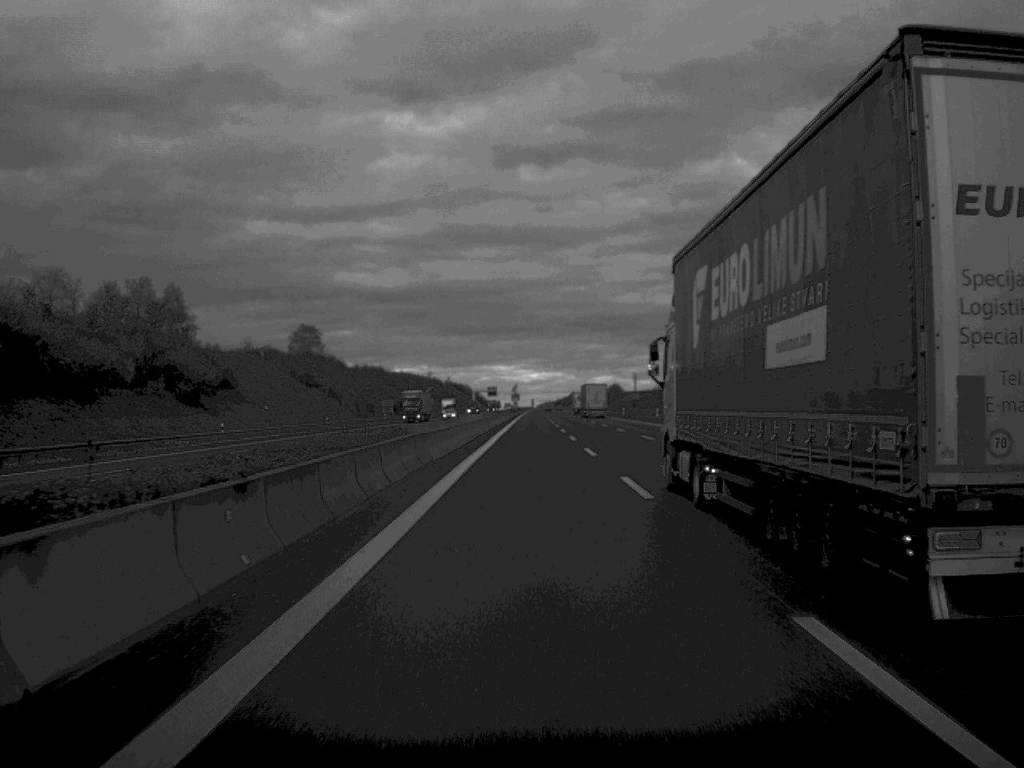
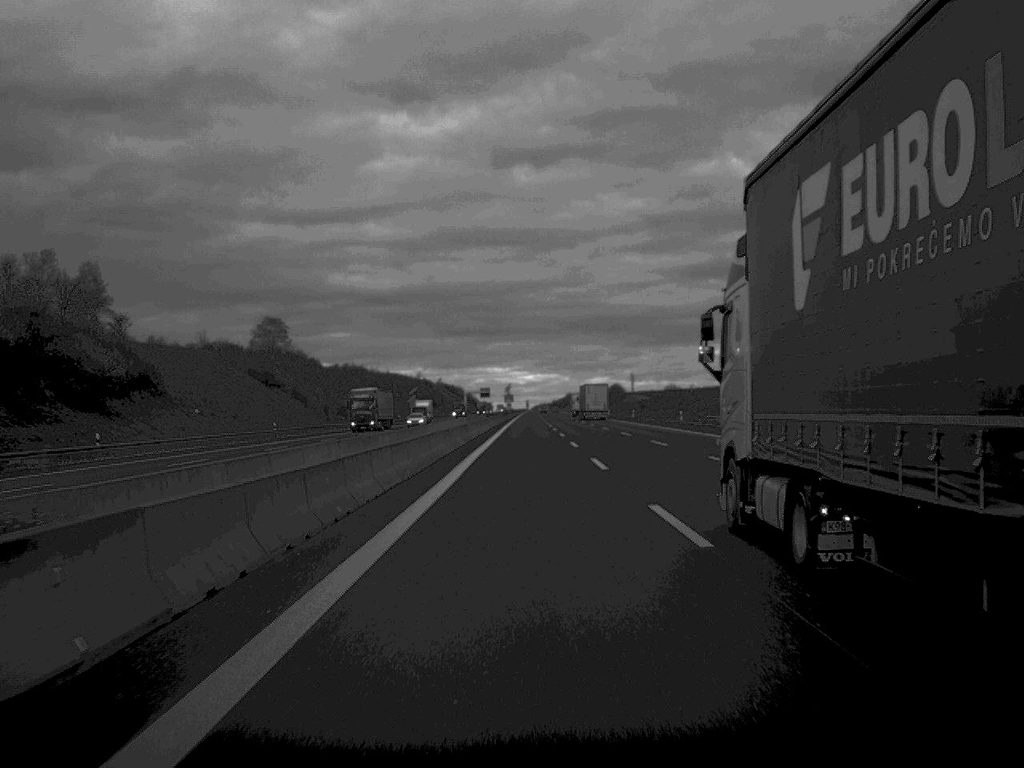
(0.0, +24.4) m; 0°
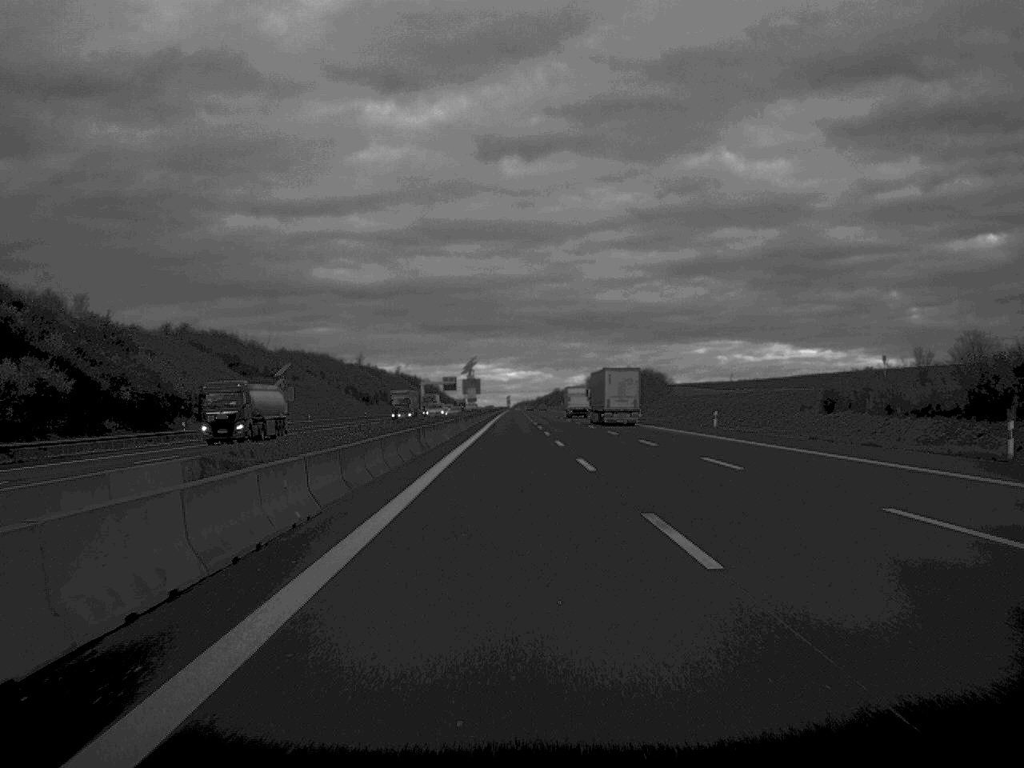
(+0.1, +127.6) m; +1°
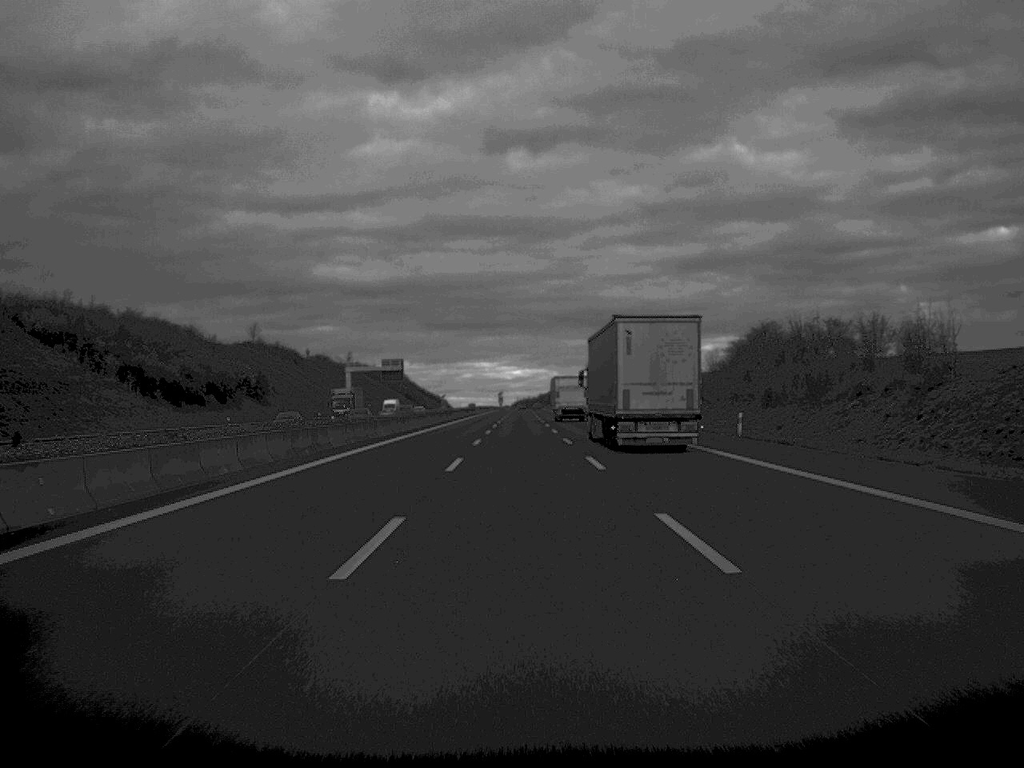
(+1.8, +126.0) m; 0°
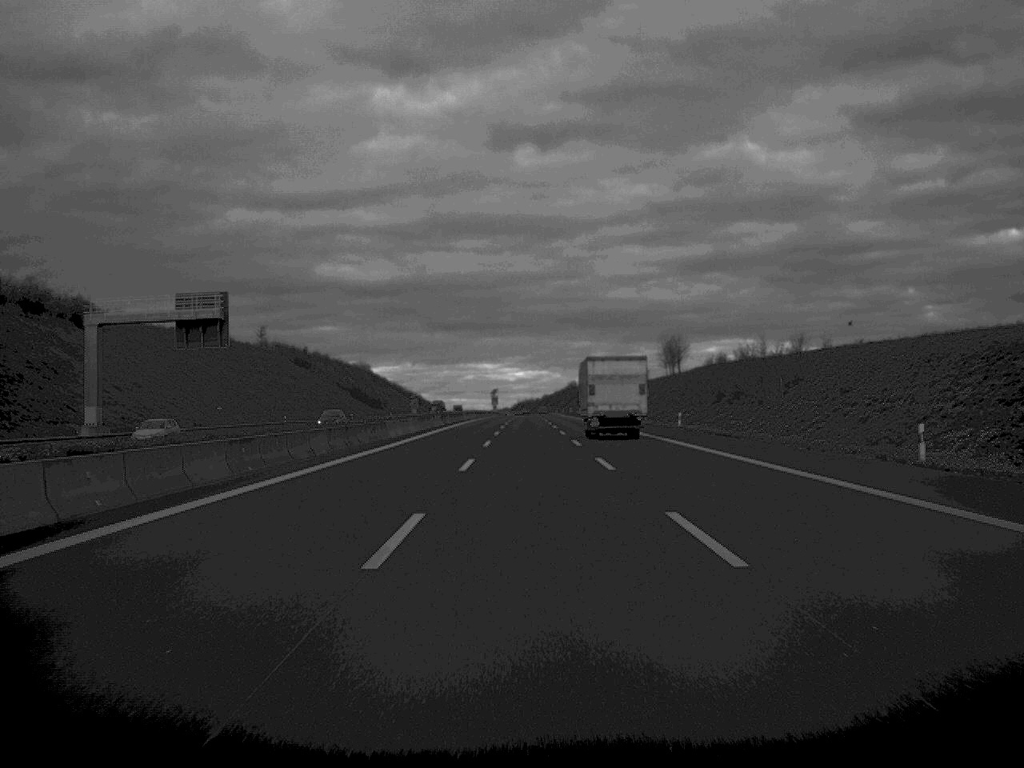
(-0.8, +125.0) m; 0°
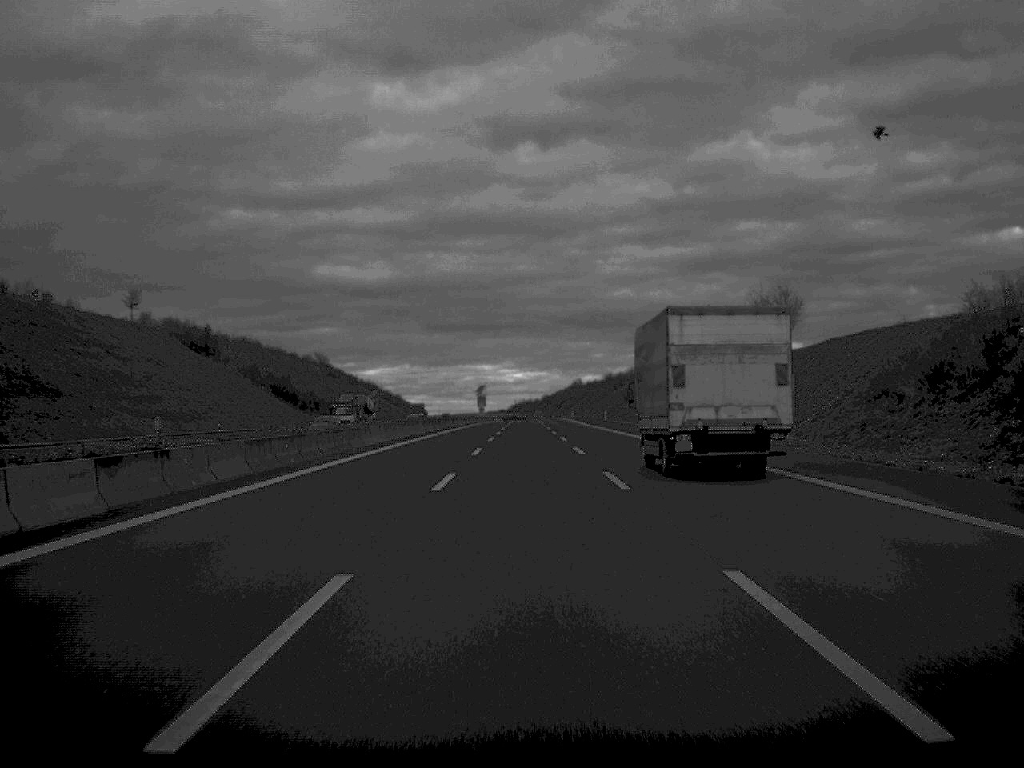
(0.0, +78.6) m; 0°
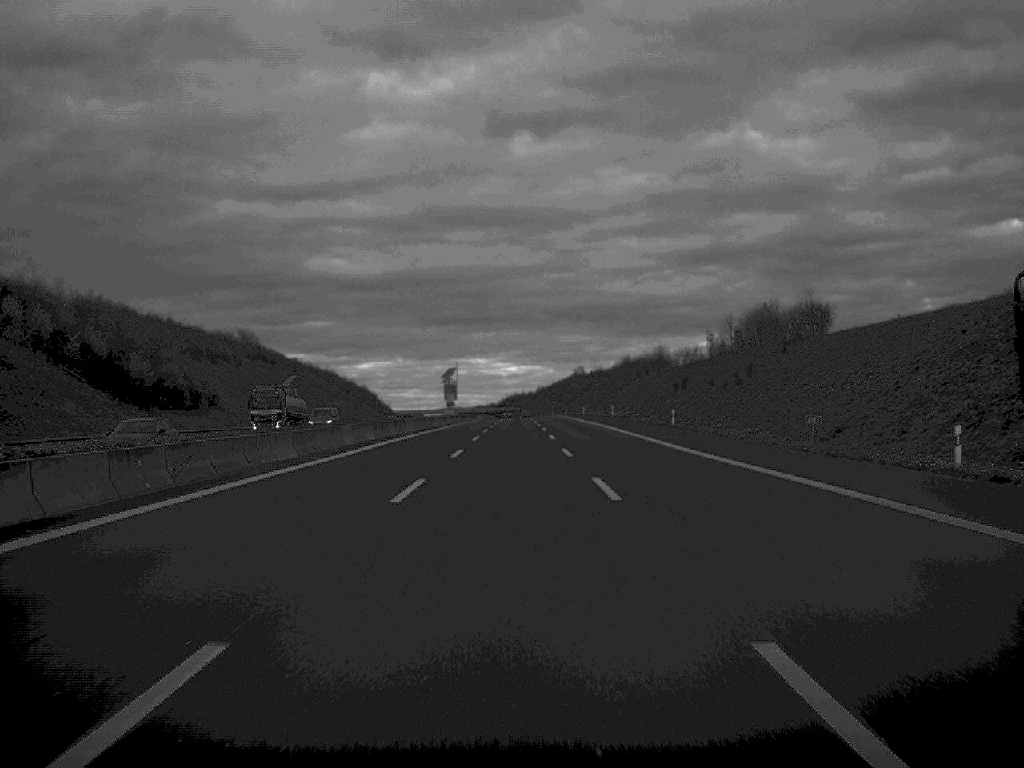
(+0.1, +75.2) m; 0°
